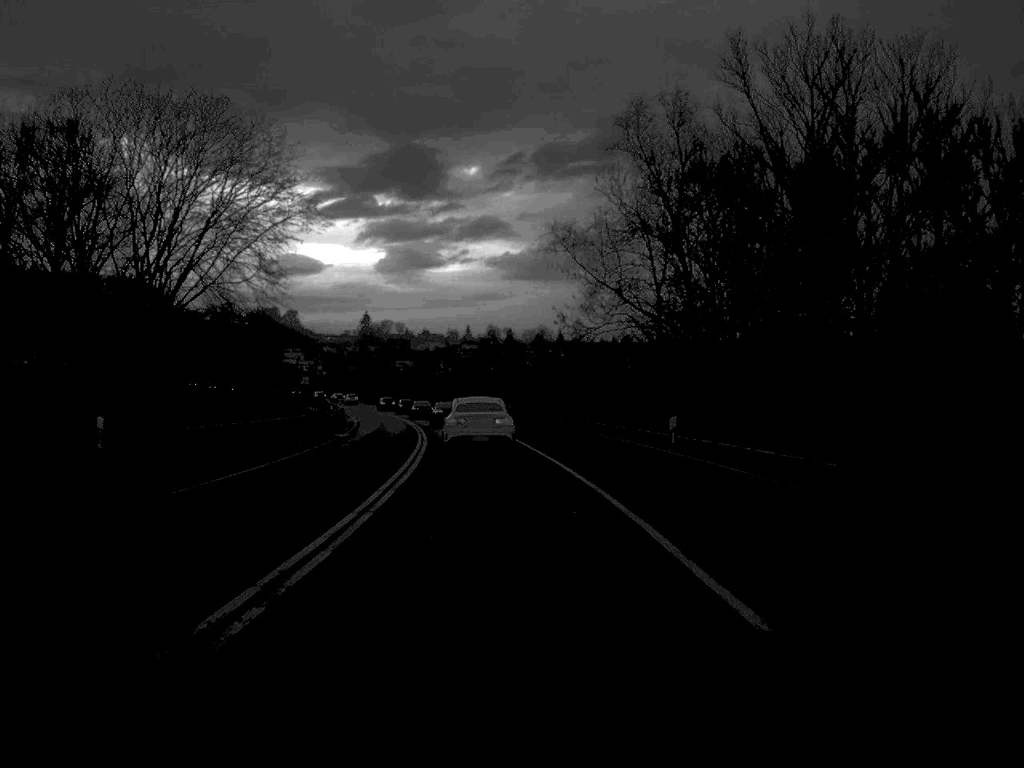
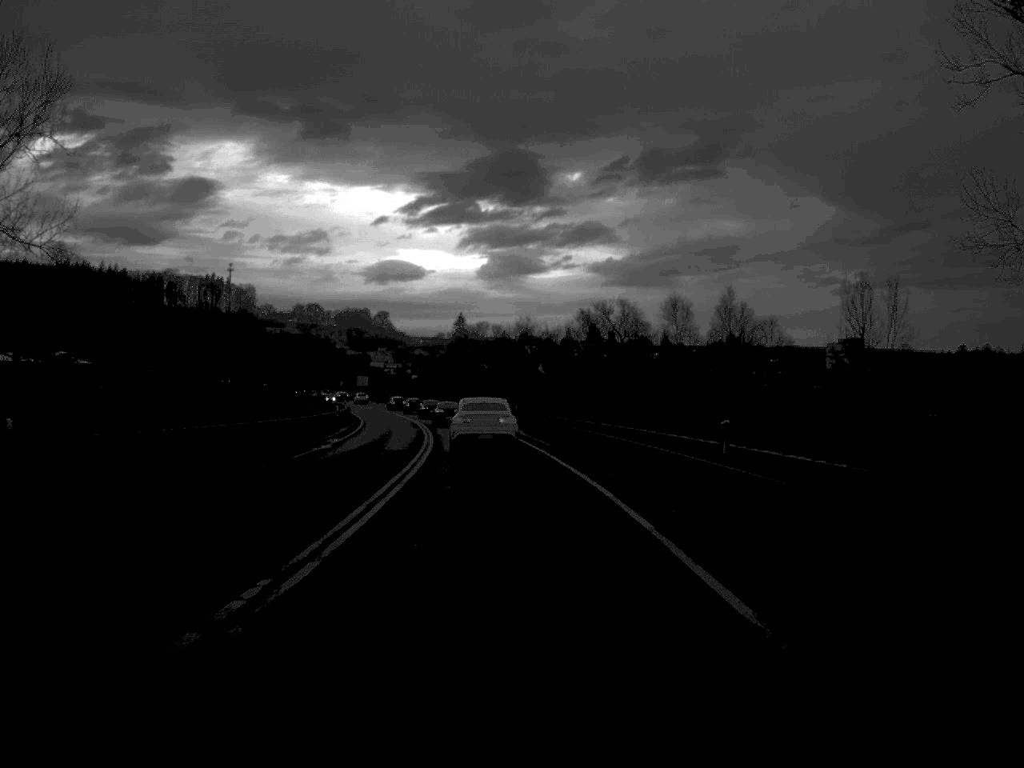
(-1.9, +51.8) m; -4°
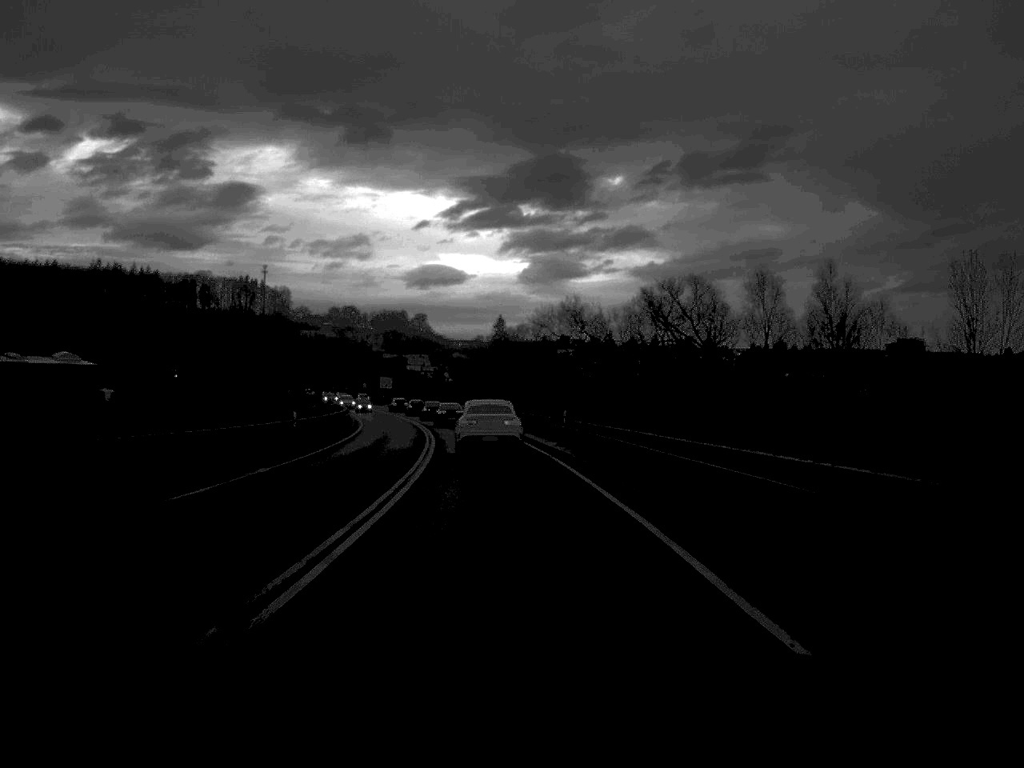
(-0.4, +23.0) m; -2°
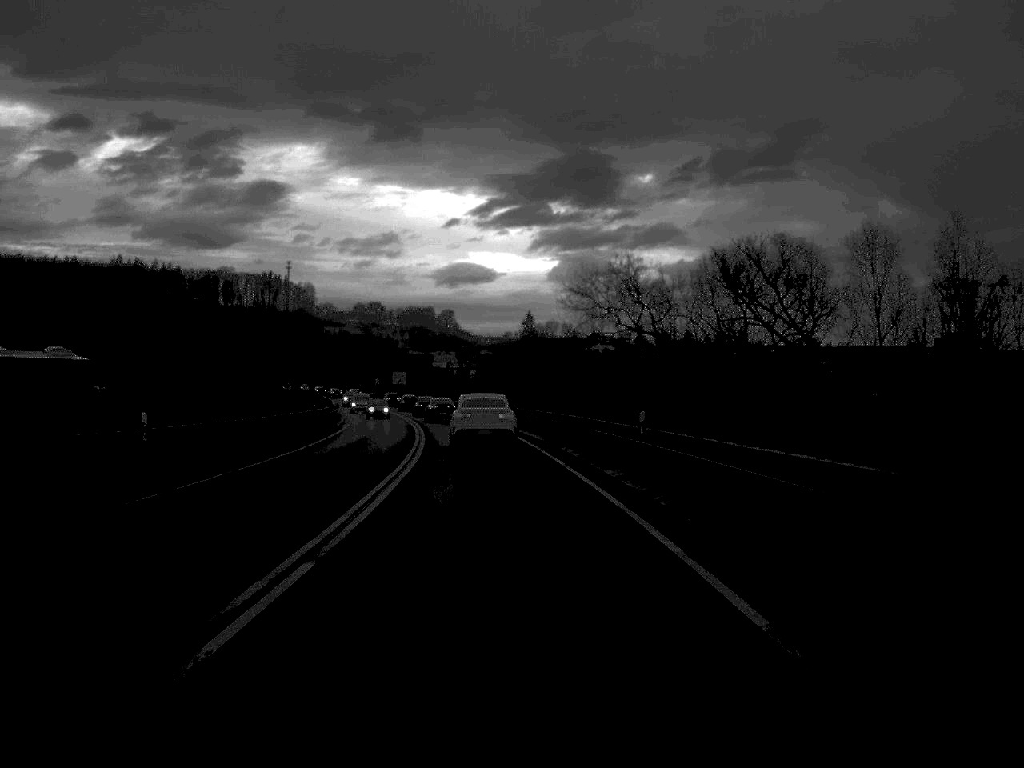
(-0.2, +20.9) m; -1°
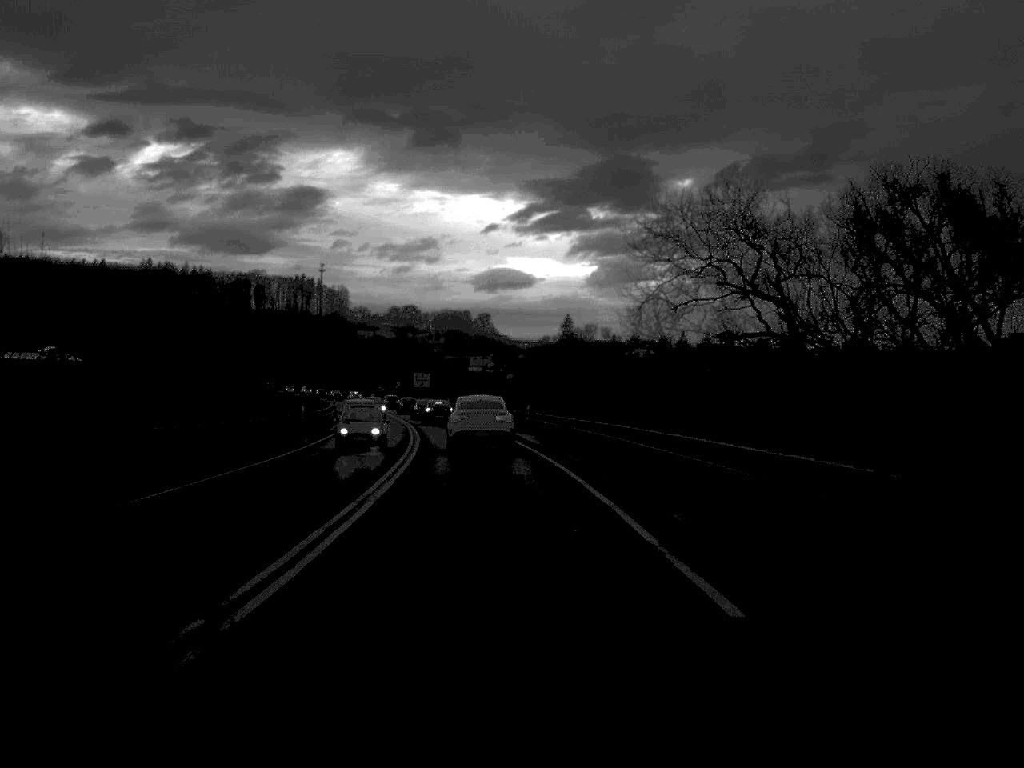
(-0.3, +21.6) m; -2°
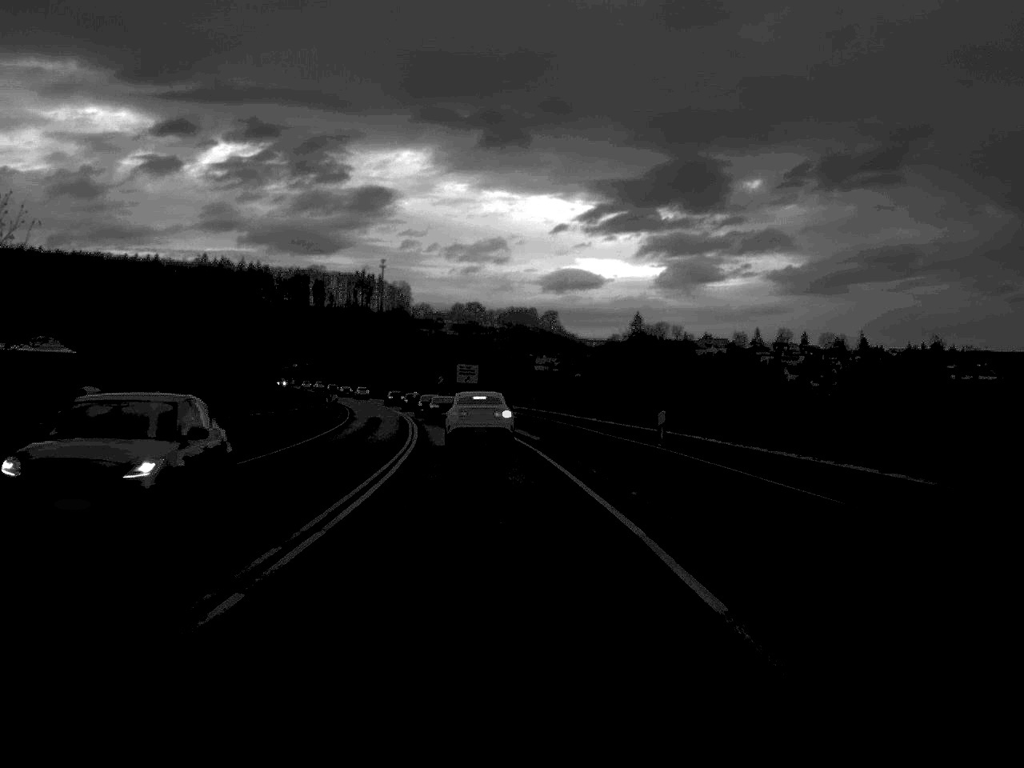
(-0.9, +34.2) m; -3°
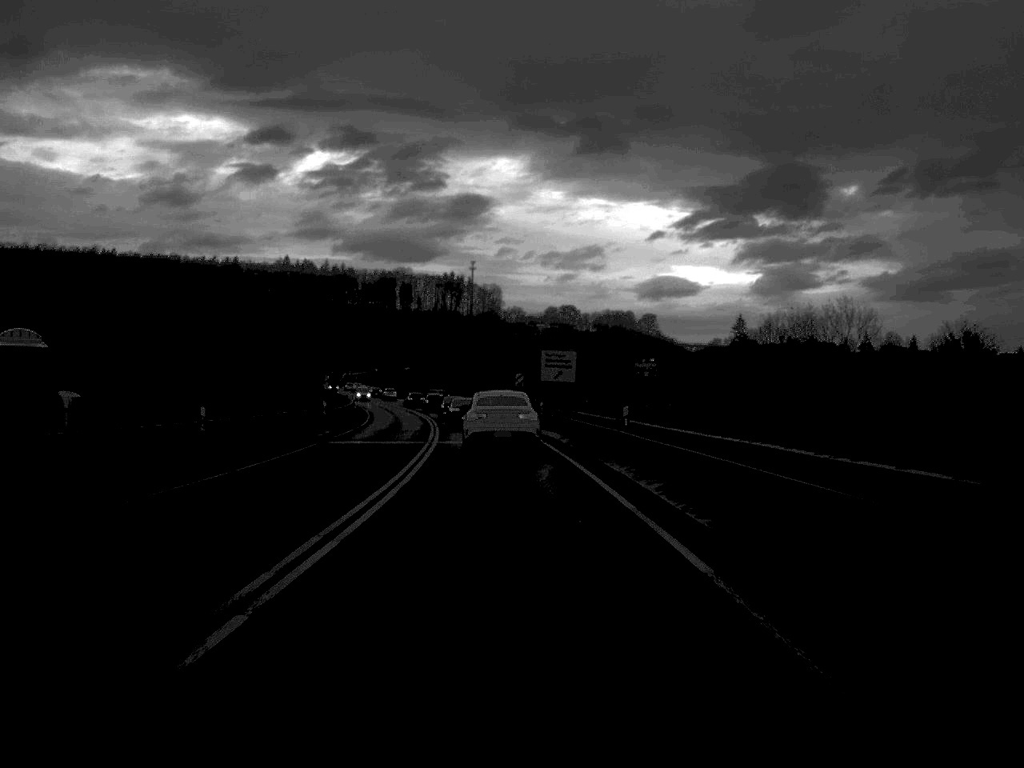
(-1.6, +43.2) m; -4°
